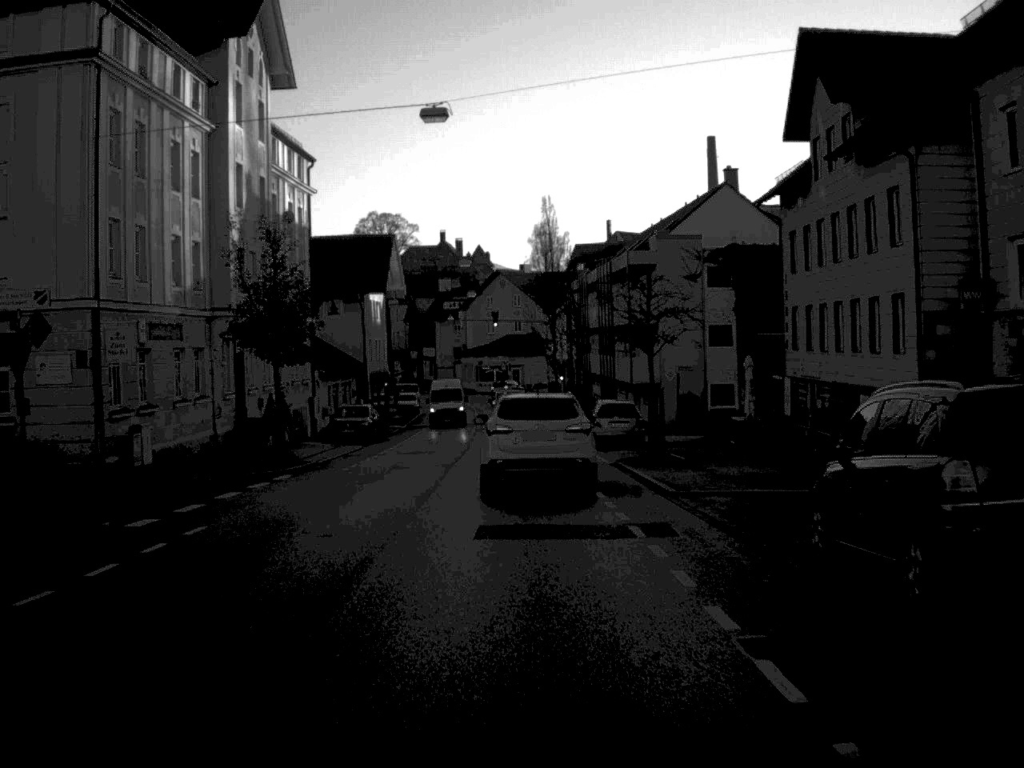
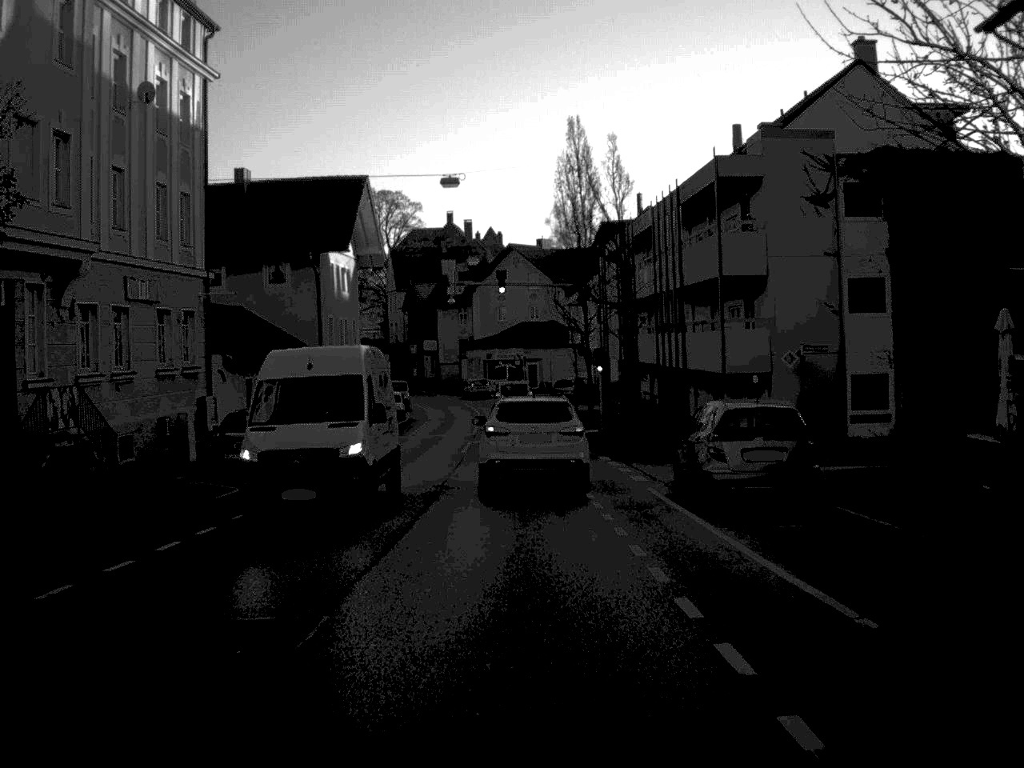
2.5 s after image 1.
(-0.2, +23.1) m; -1°
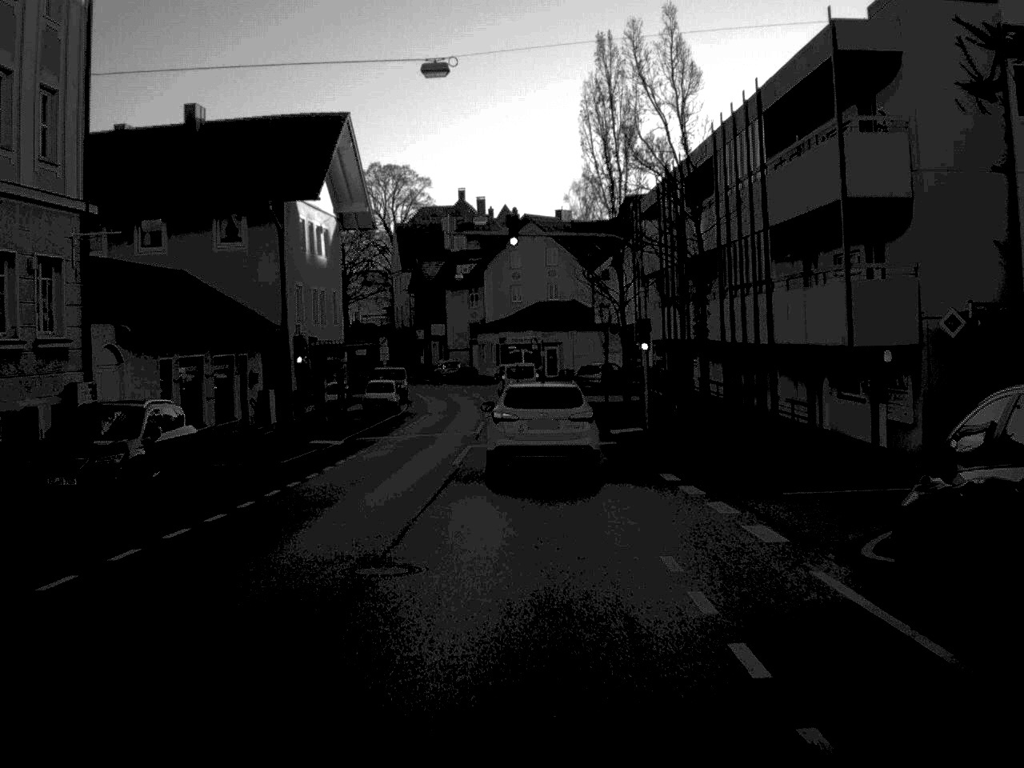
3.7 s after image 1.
(-0.1, +12.3) m; -1°
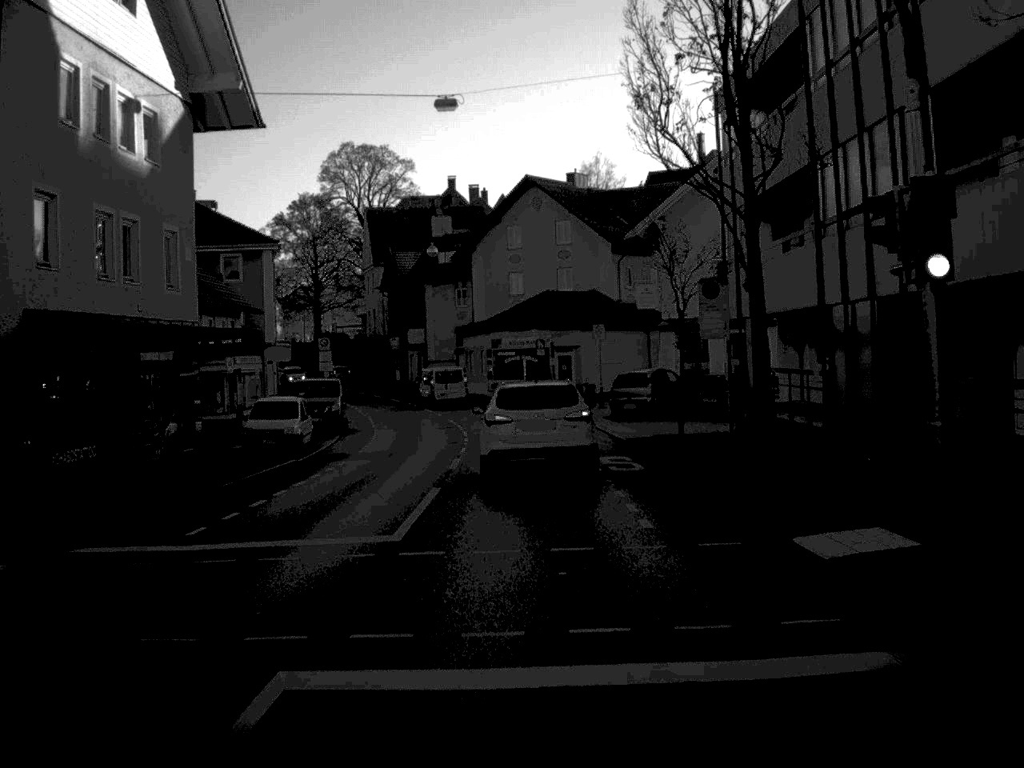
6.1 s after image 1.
(-0.1, +25.9) m; 0°
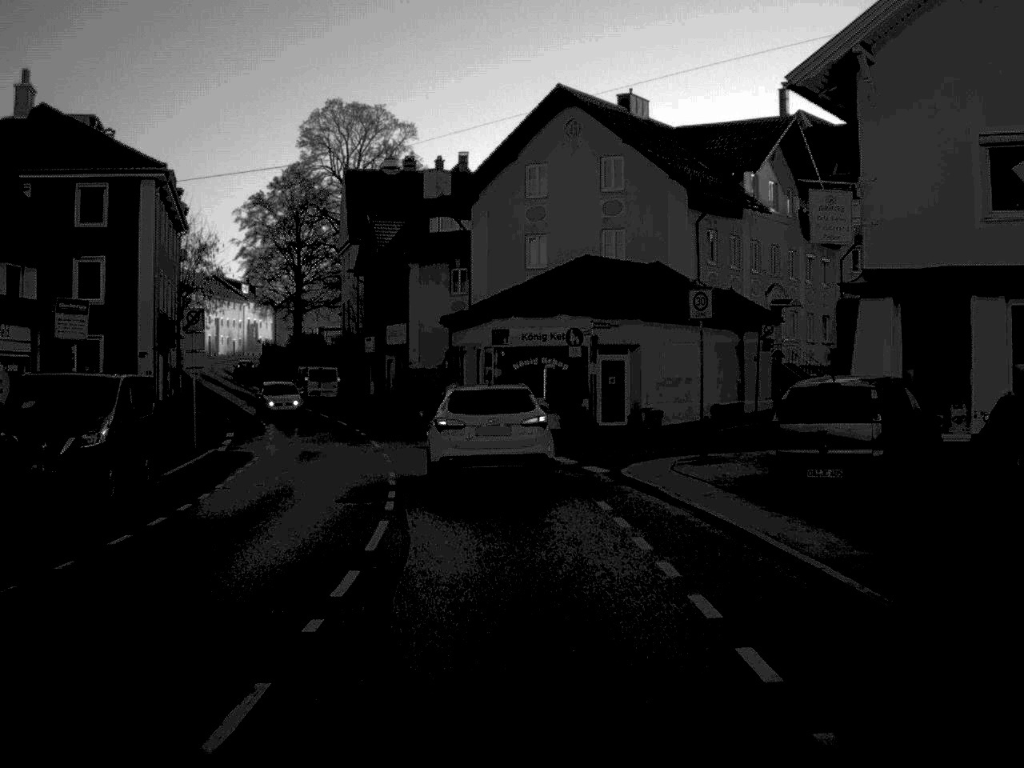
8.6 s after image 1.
(-0.1, +26.2) m; -1°
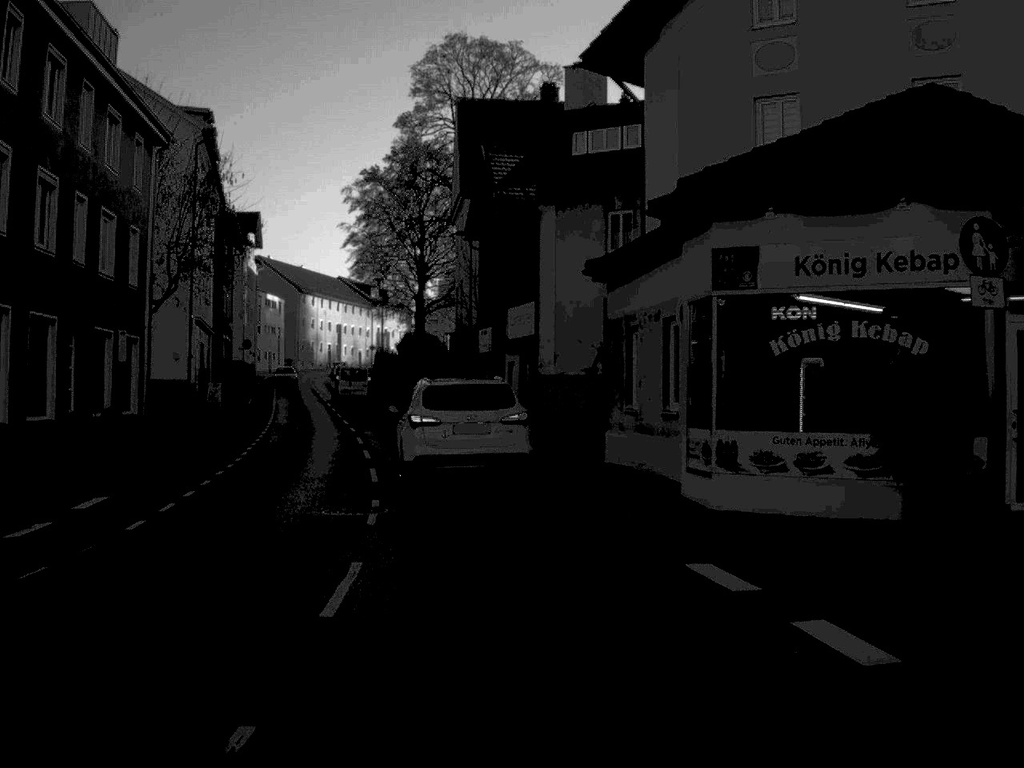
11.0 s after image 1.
(-1.2, +24.9) m; -7°
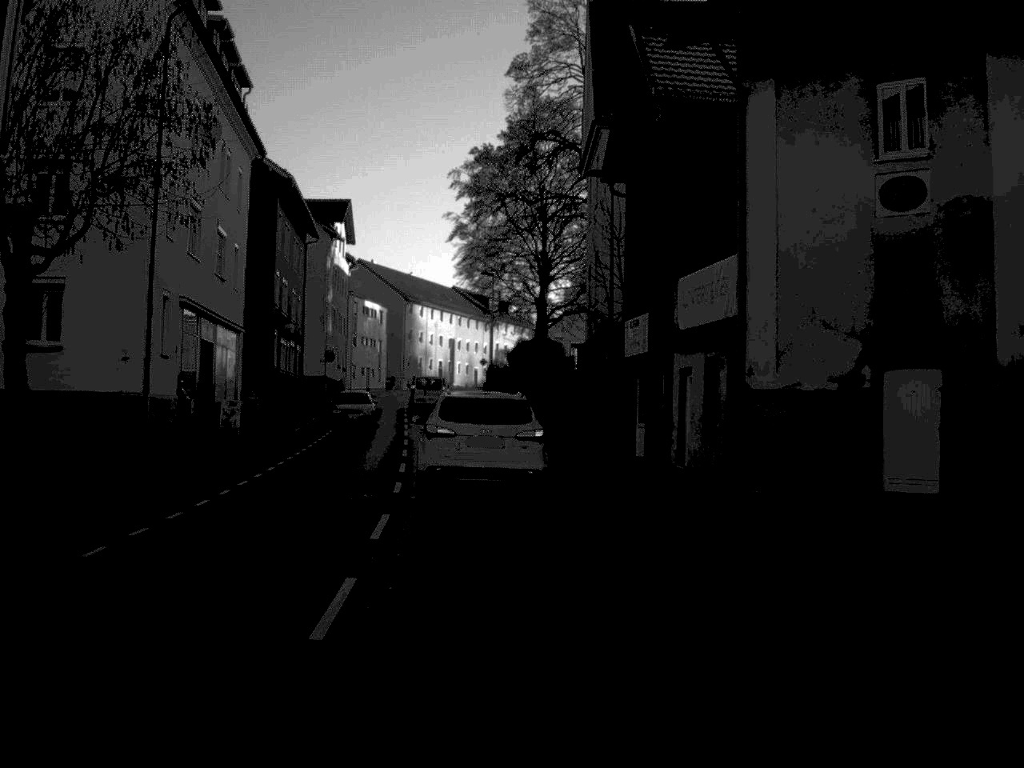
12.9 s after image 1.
(-1.0, +18.8) m; -6°
